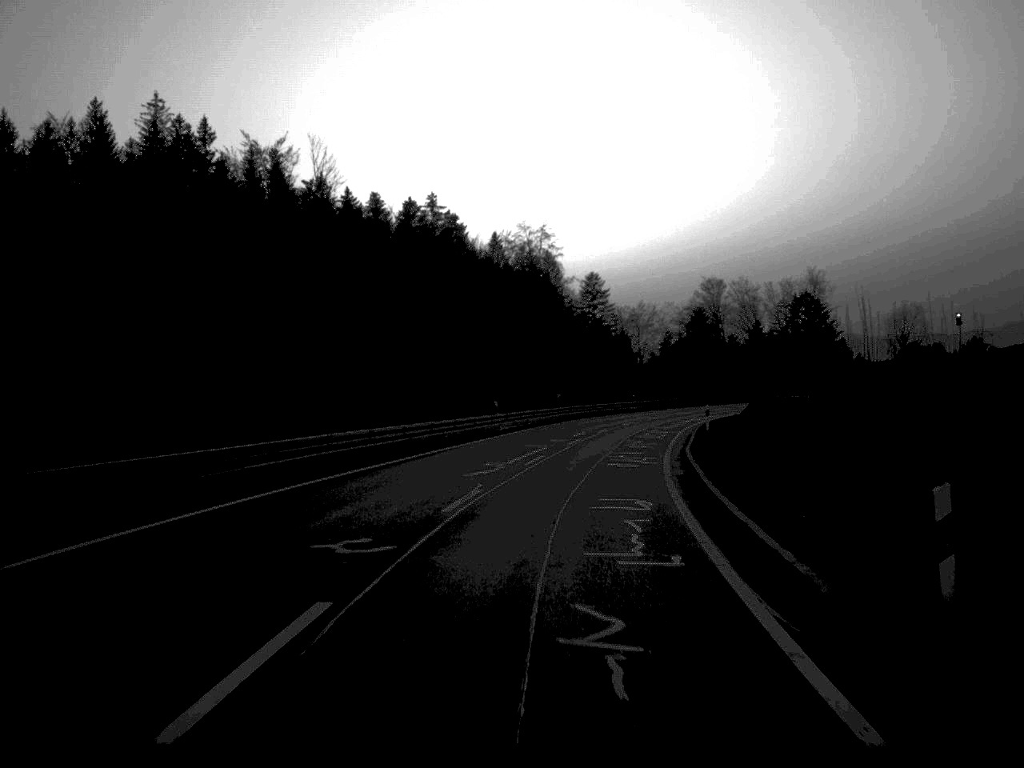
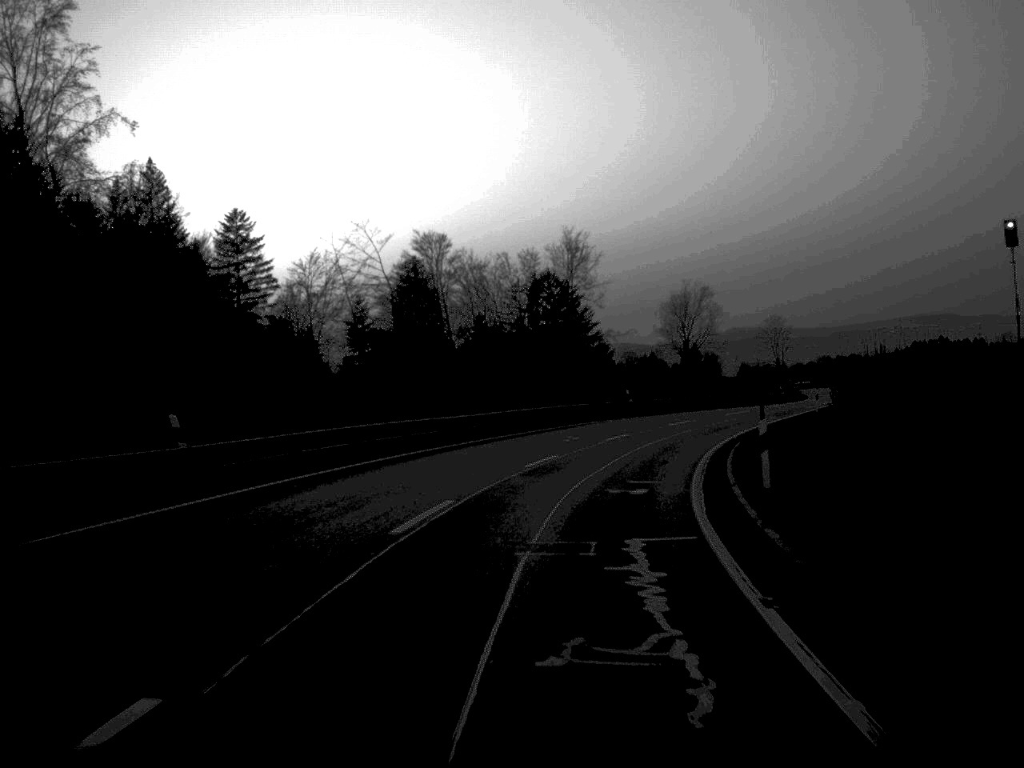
(+8.6, +73.4) m; +14°
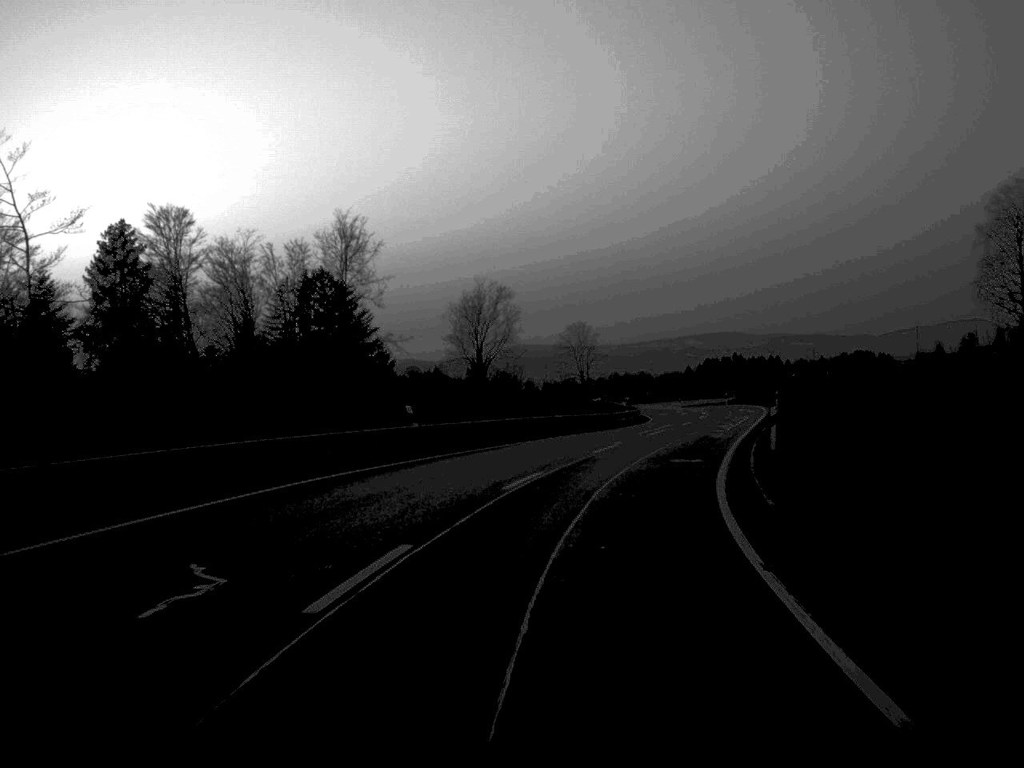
(+2.3, +28.4) m; +10°
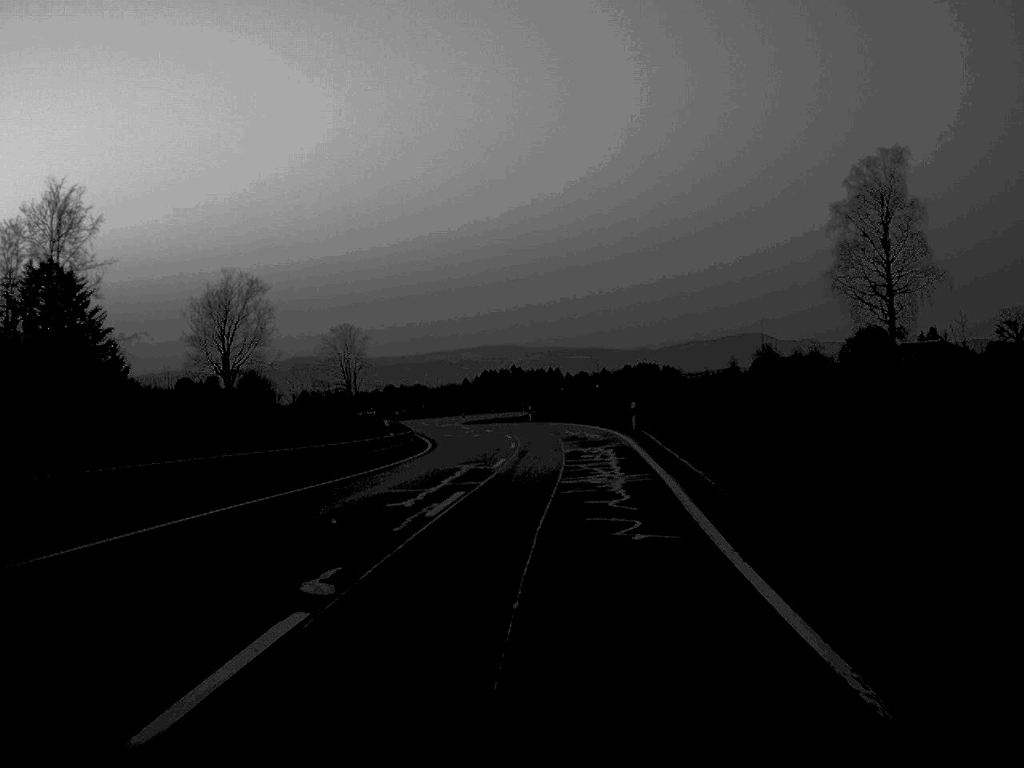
(+2.5, +27.3) m; +10°
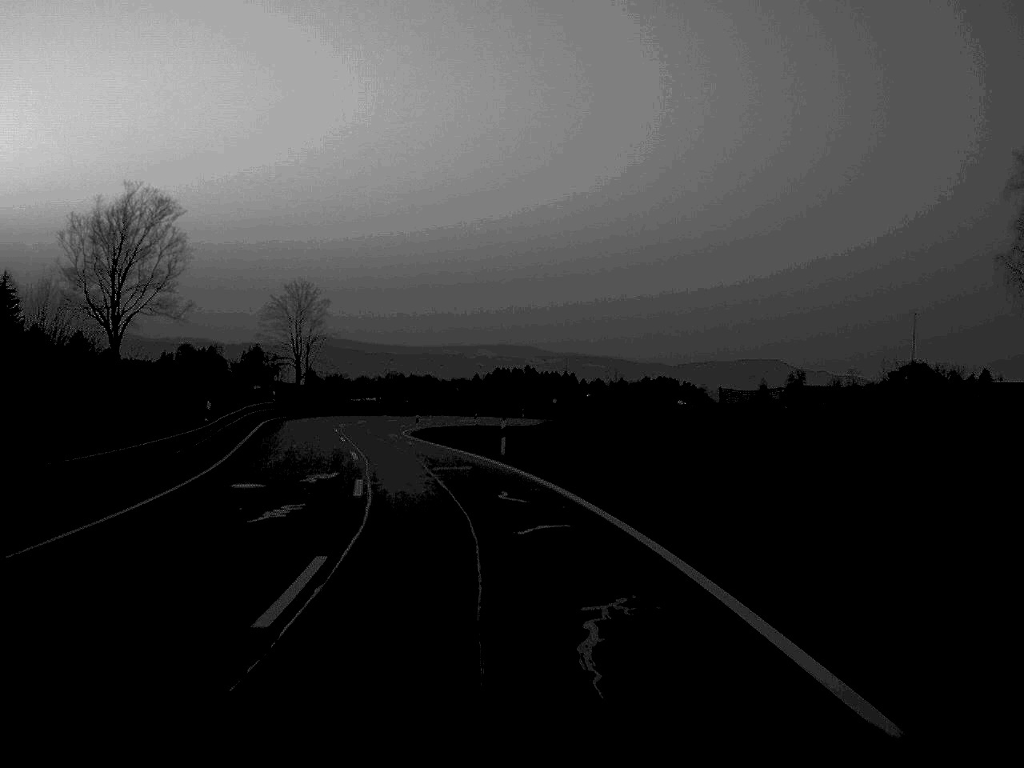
(+1.2, +43.7) m; -1°
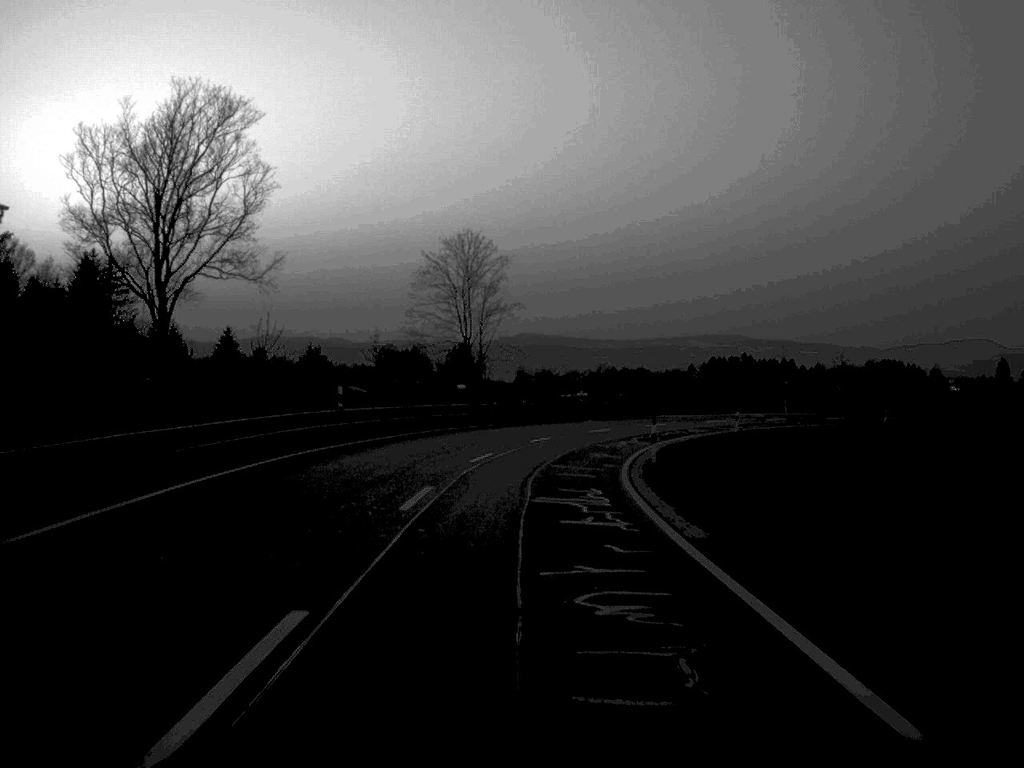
(-3.8, +40.0) m; -9°
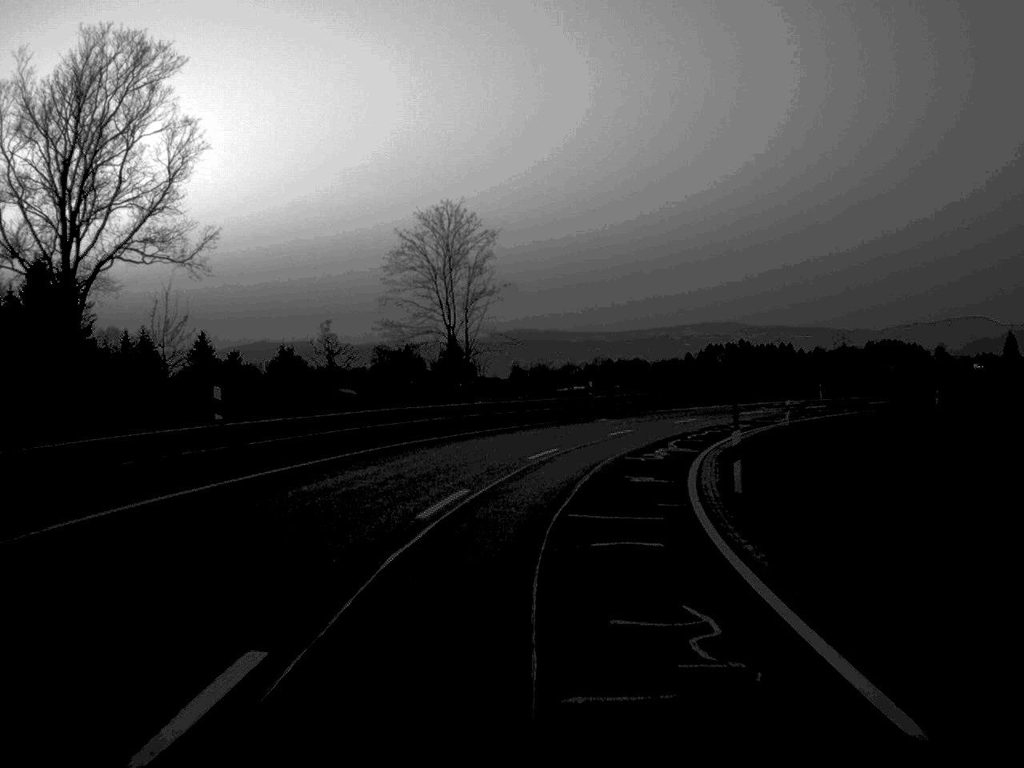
(0.0, +13.3) m; 0°
